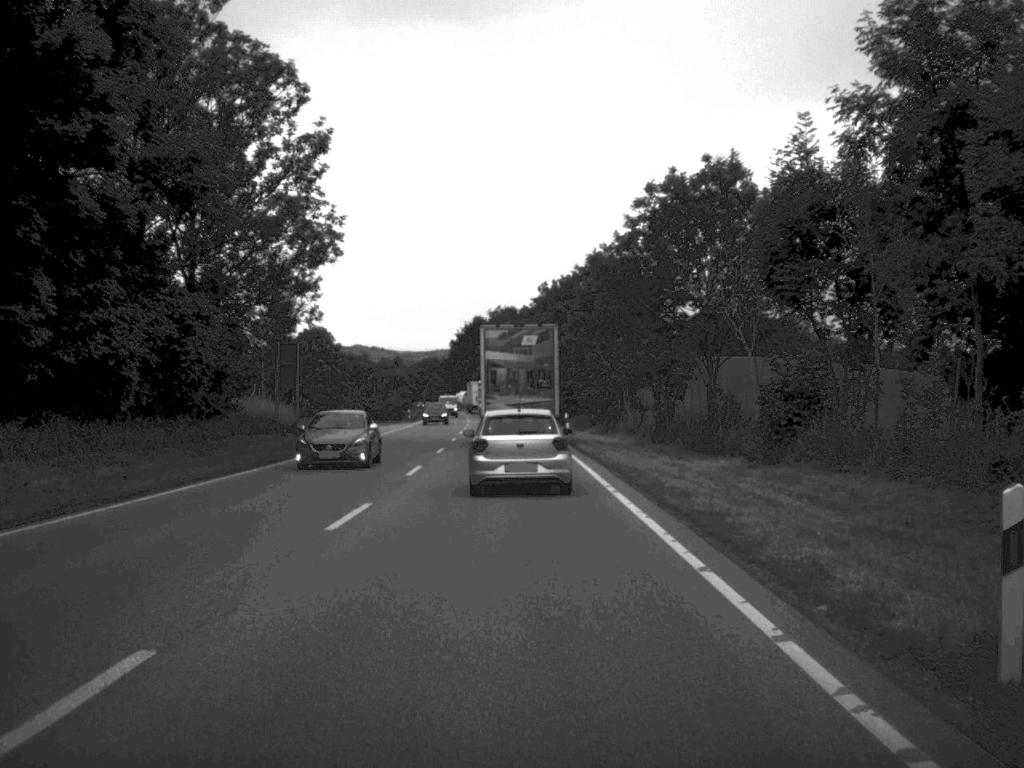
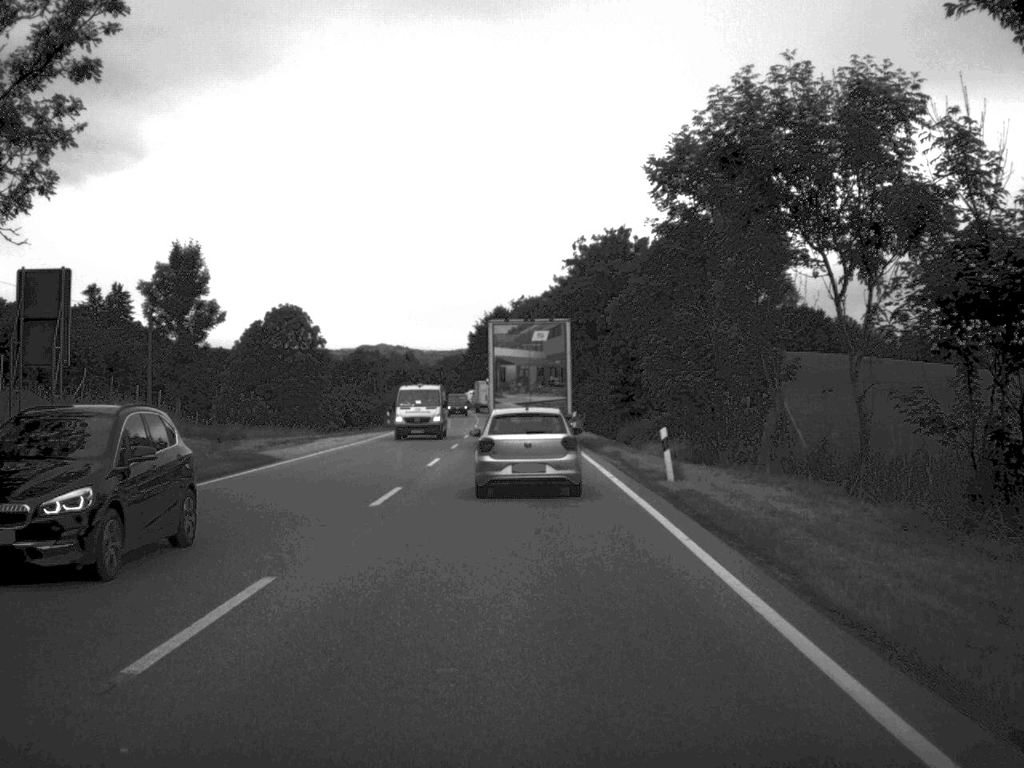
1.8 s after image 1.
(-0.3, +32.3) m; -1°
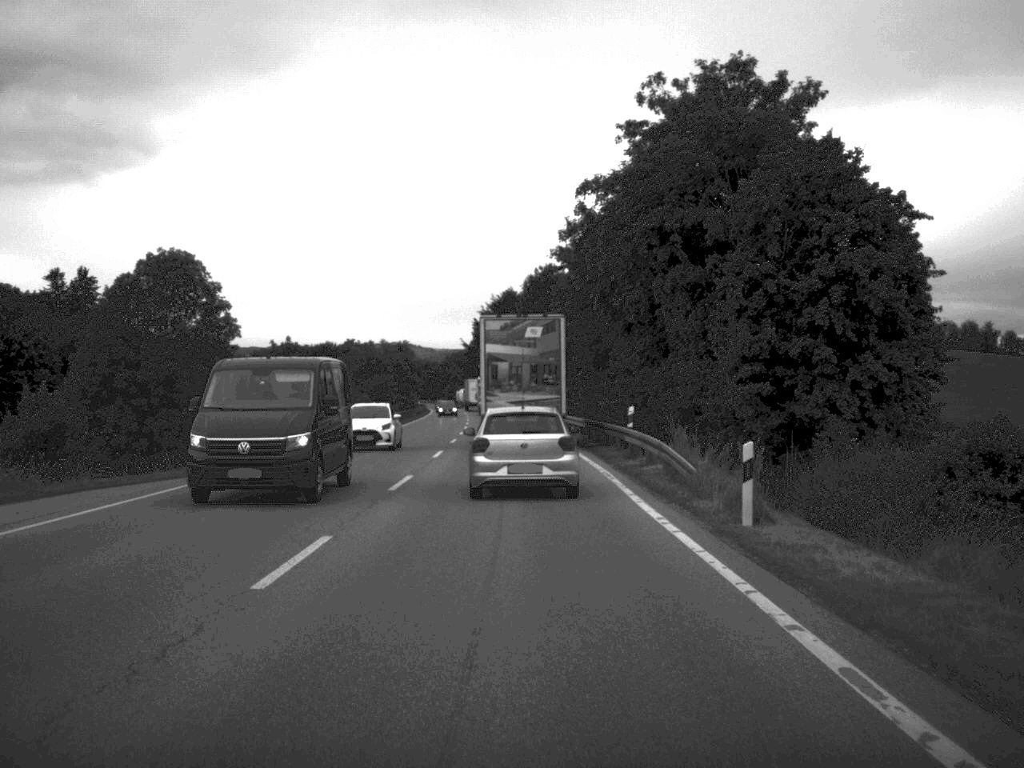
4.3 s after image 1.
(-0.3, +43.4) m; -1°
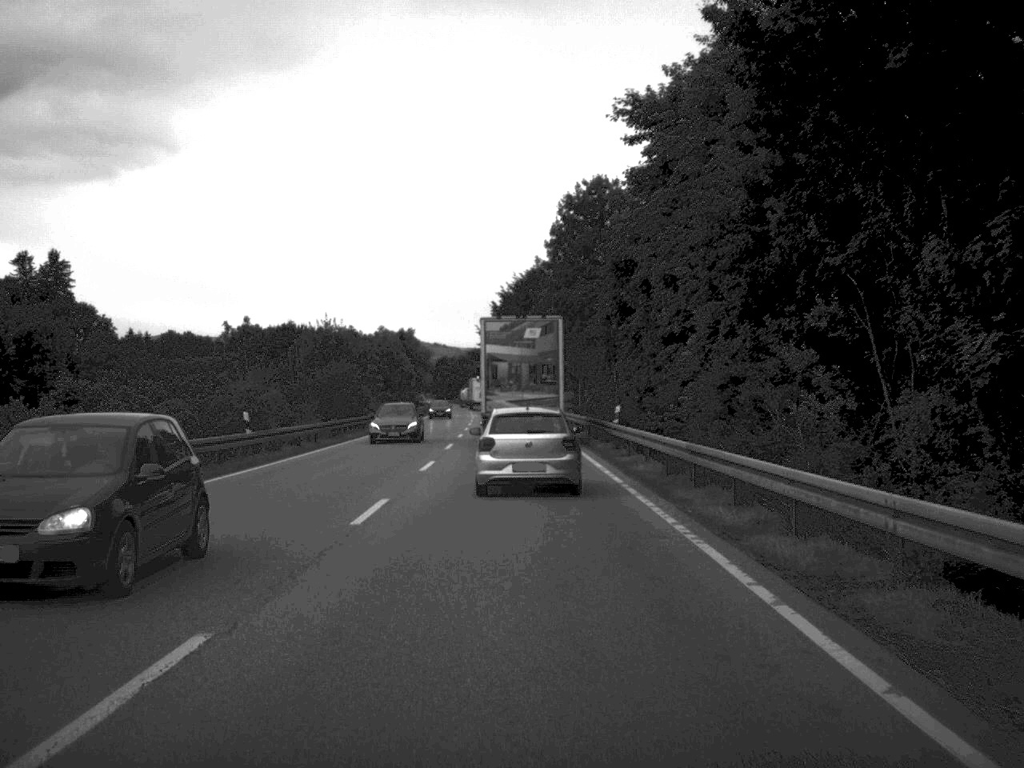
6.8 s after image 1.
(-0.5, +41.8) m; -1°
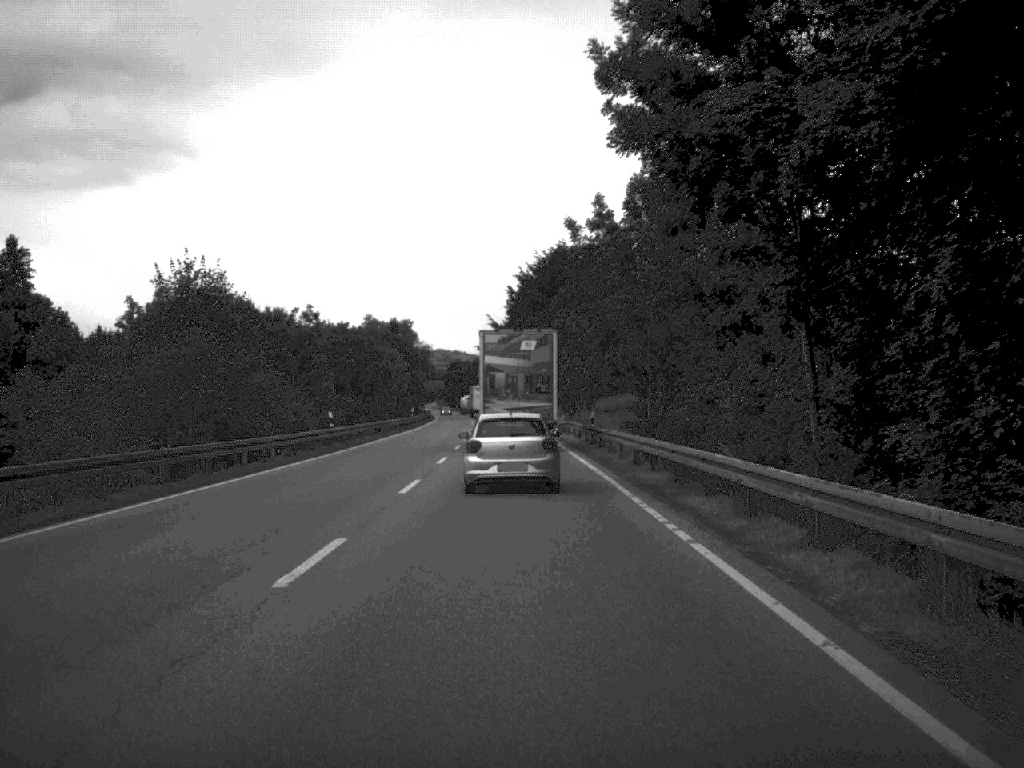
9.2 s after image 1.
(-0.4, +40.4) m; -1°
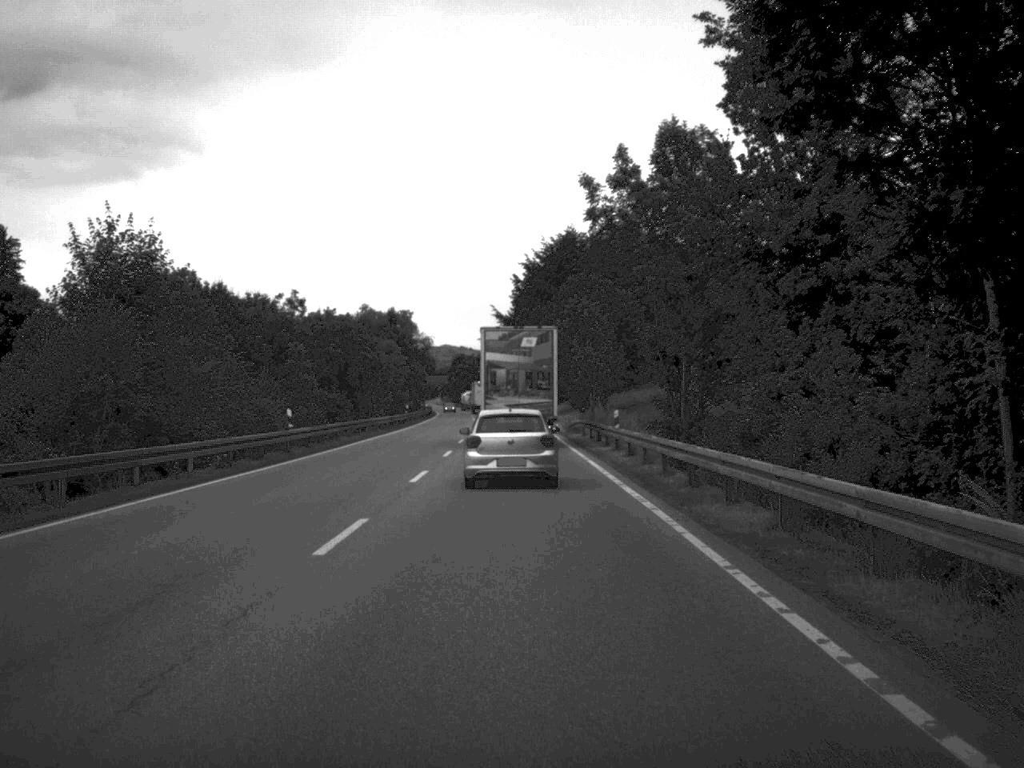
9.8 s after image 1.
(0.0, +9.8) m; 0°
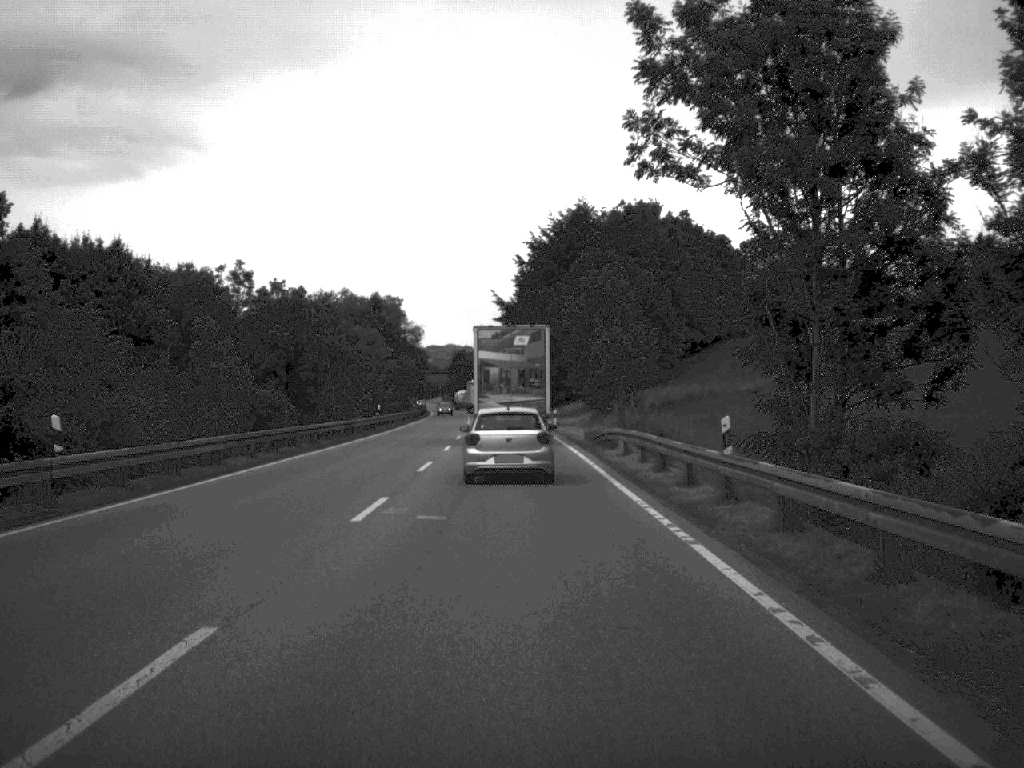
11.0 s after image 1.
(-0.1, +20.2) m; 0°
